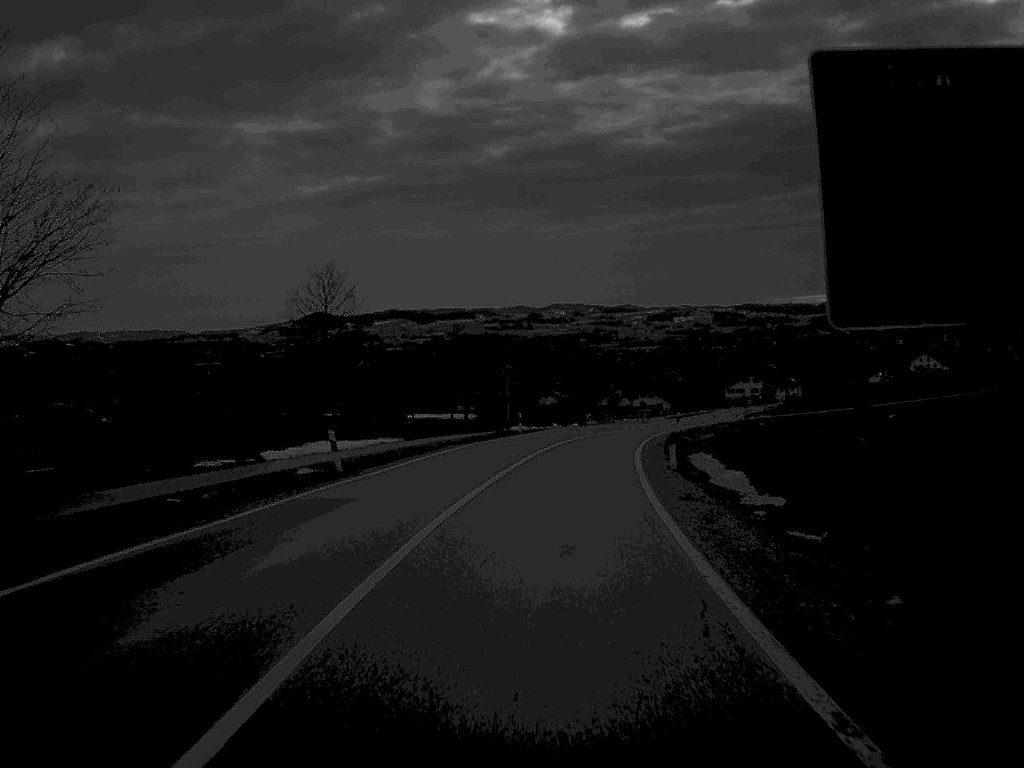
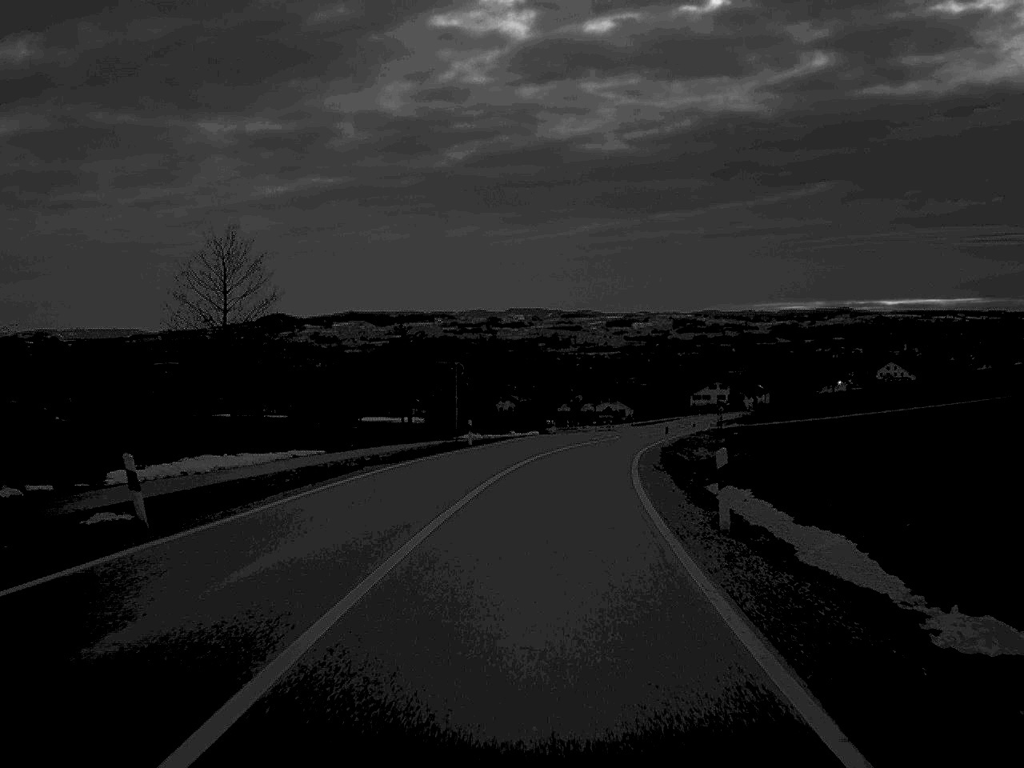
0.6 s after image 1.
(+0.2, +11.7) m; +2°
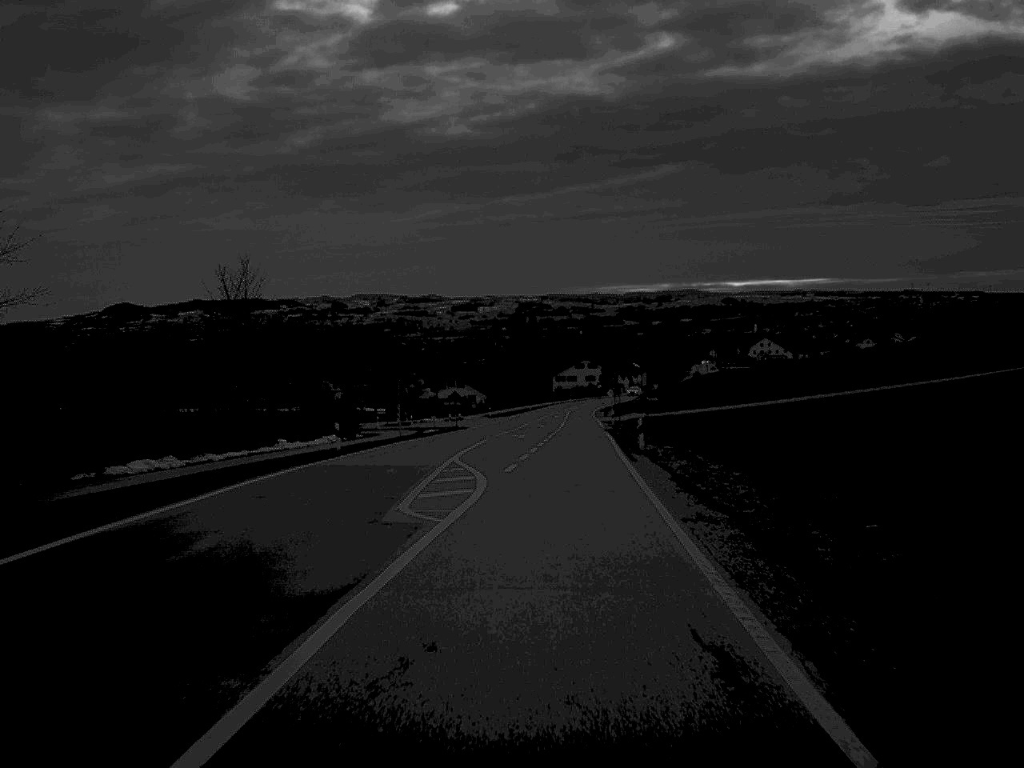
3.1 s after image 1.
(+2.8, +45.6) m; +7°
